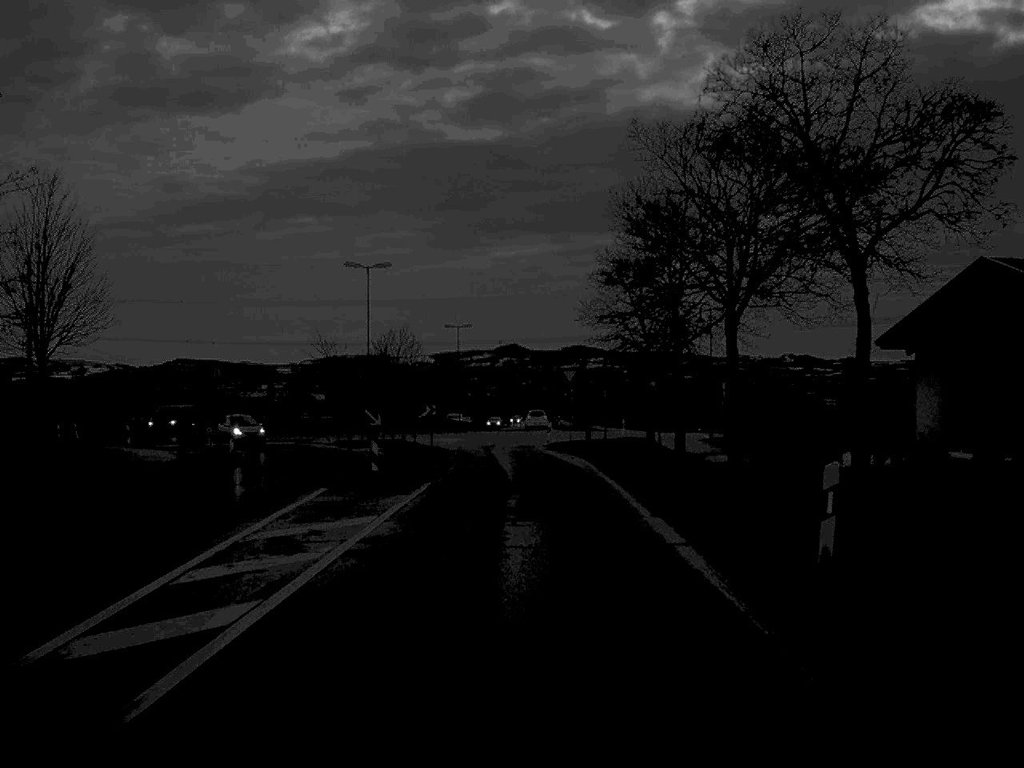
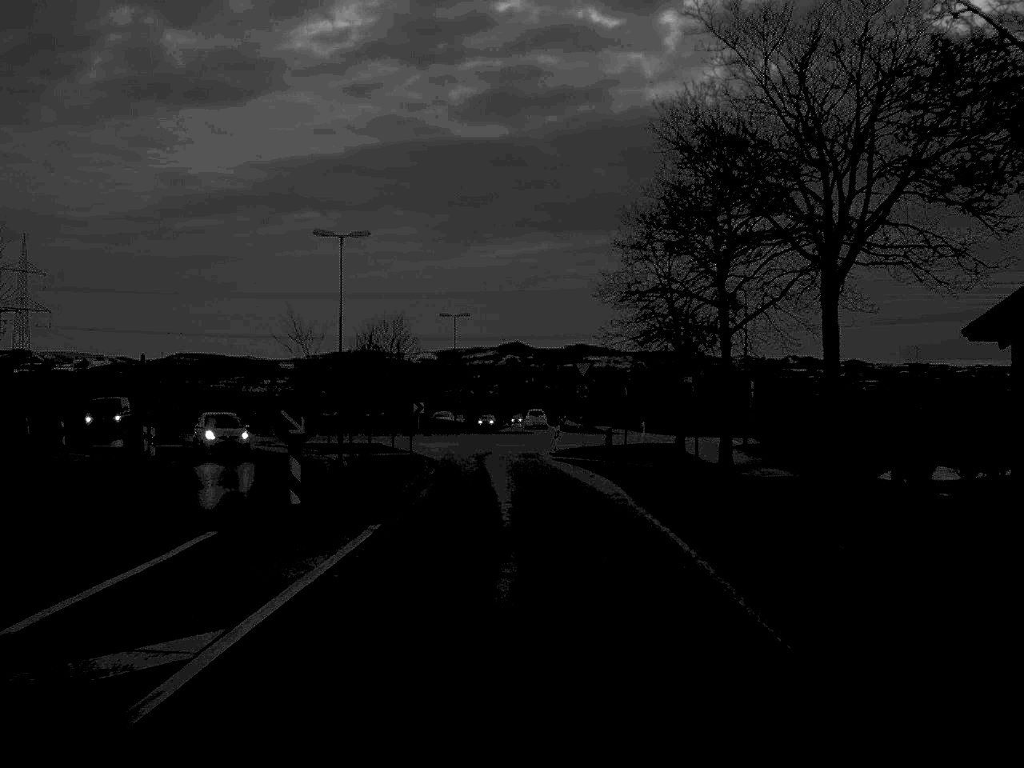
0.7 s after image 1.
(0.0, +9.3) m; 0°
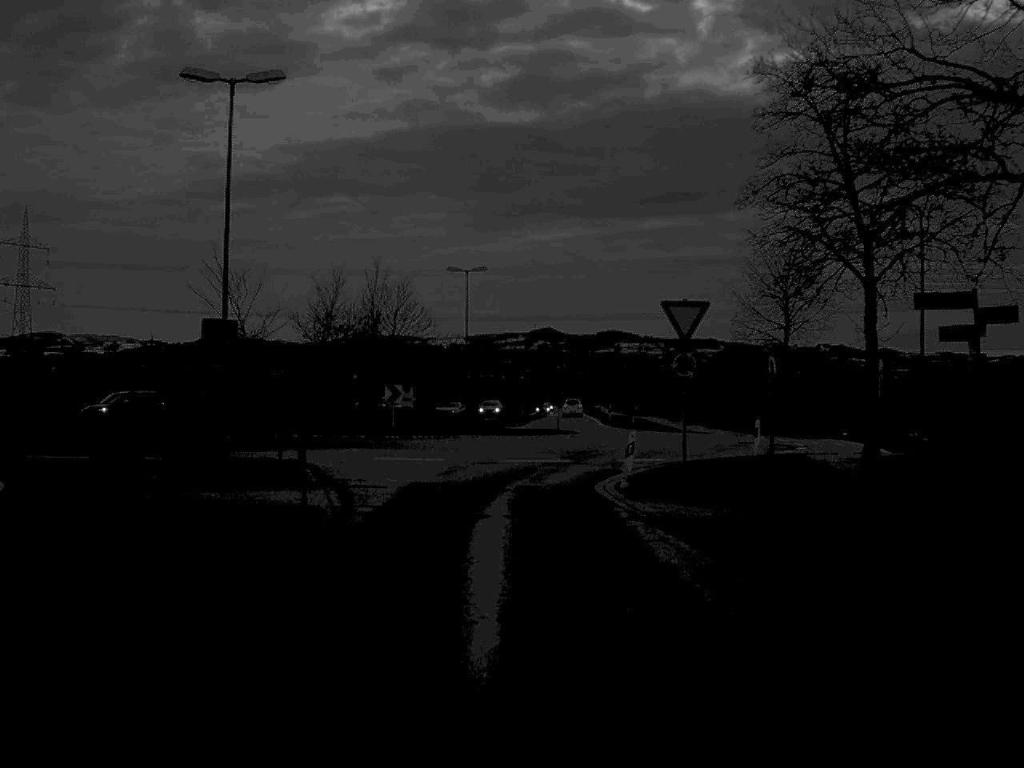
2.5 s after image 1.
(-0.1, +21.5) m; -1°
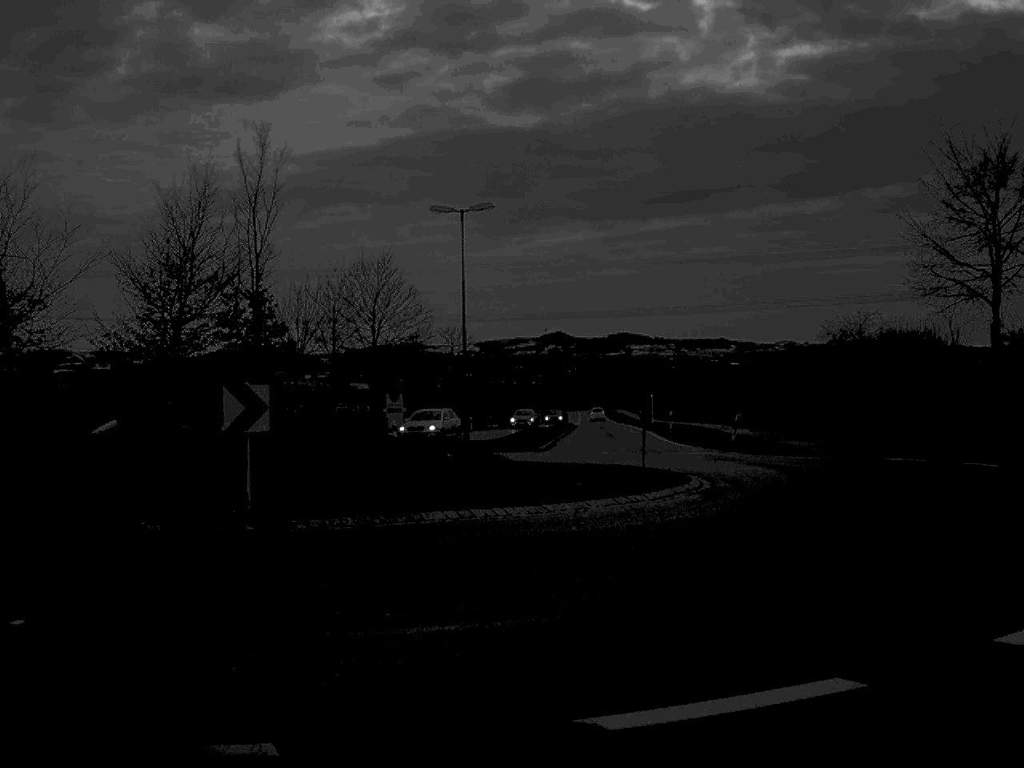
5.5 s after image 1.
(-0.6, +22.5) m; 0°
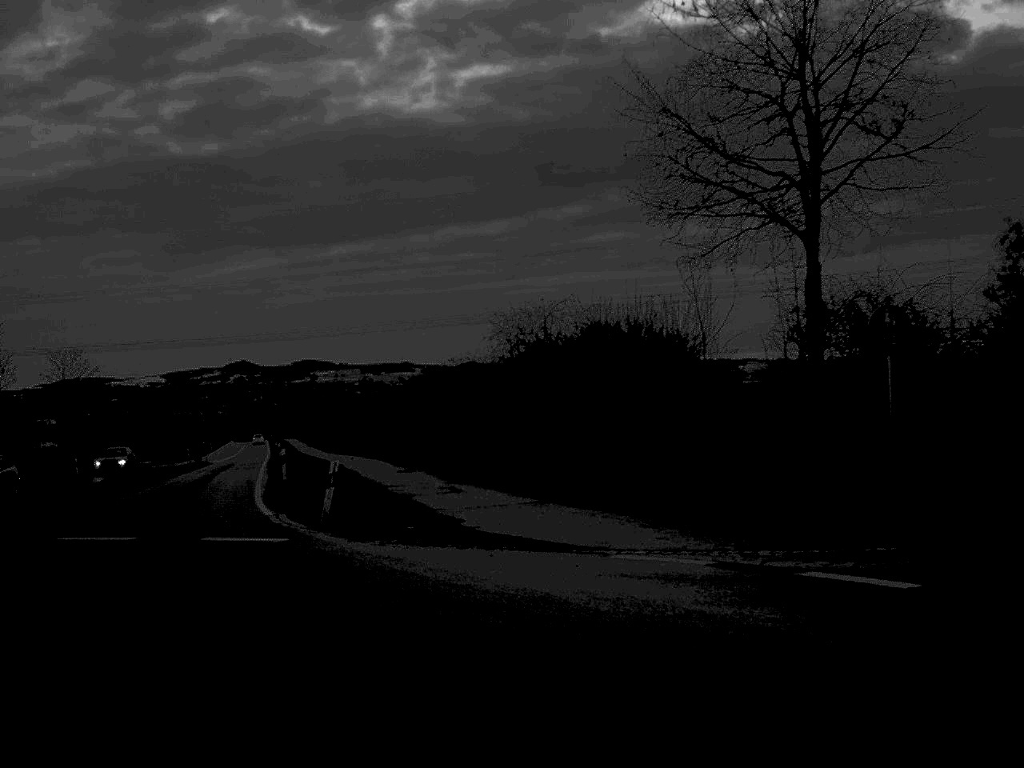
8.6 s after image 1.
(+3.7, +15.7) m; +14°
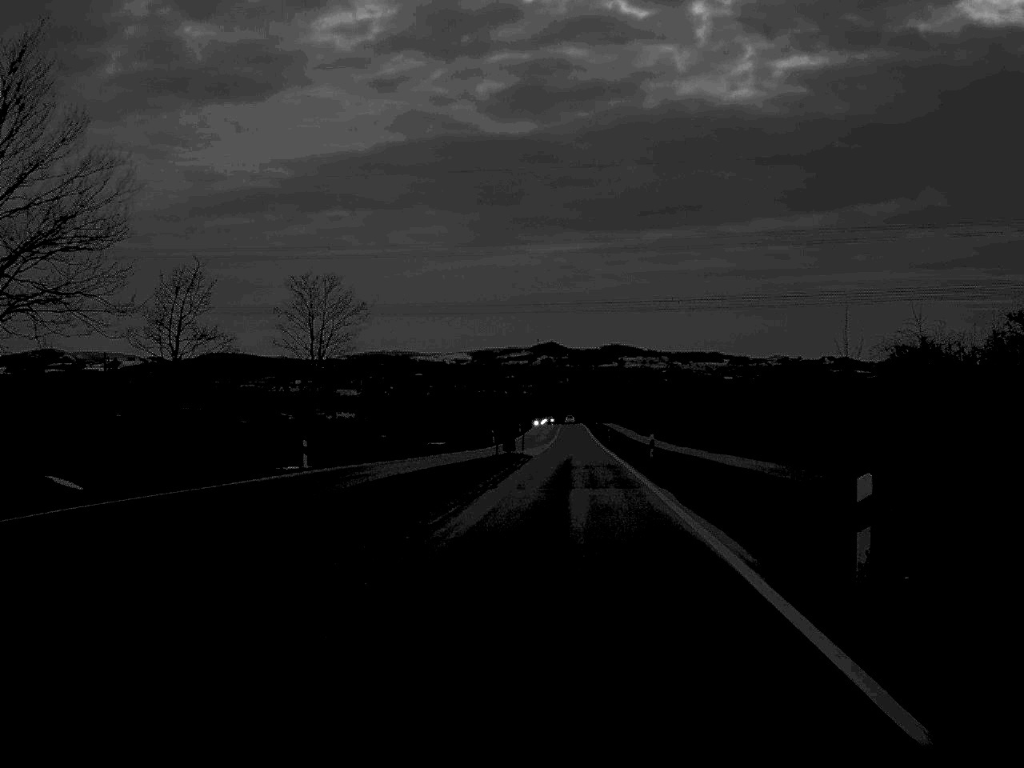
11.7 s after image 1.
(-7.3, +28.3) m; -13°
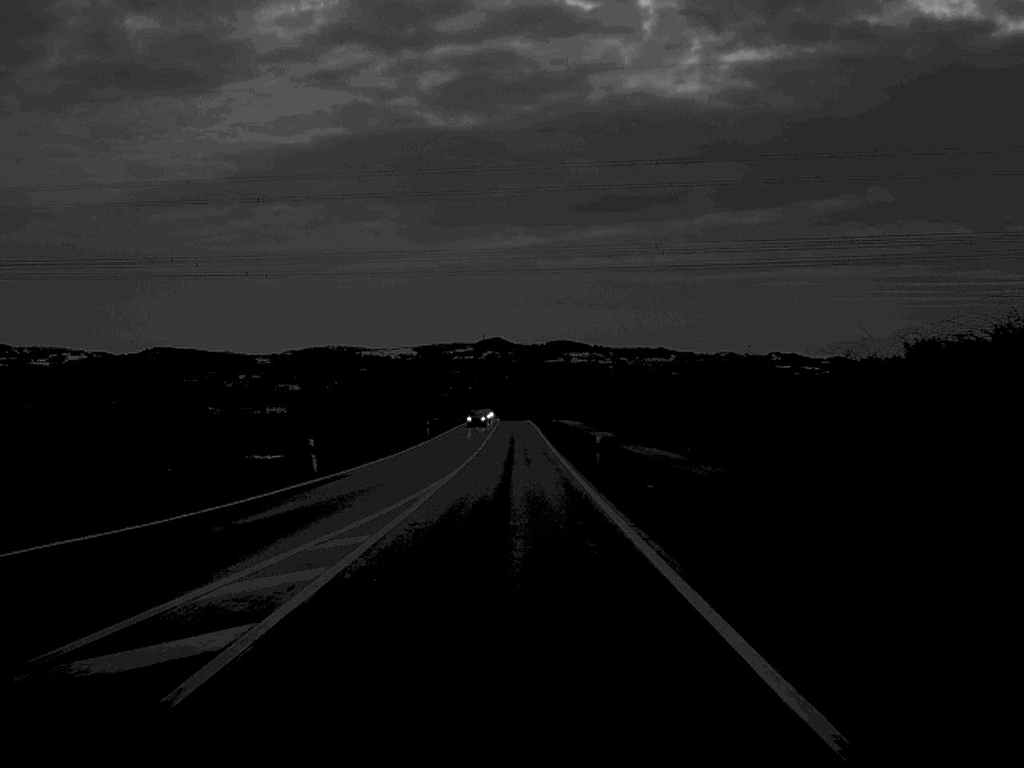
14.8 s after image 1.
(+2.3, +57.7) m; +2°
